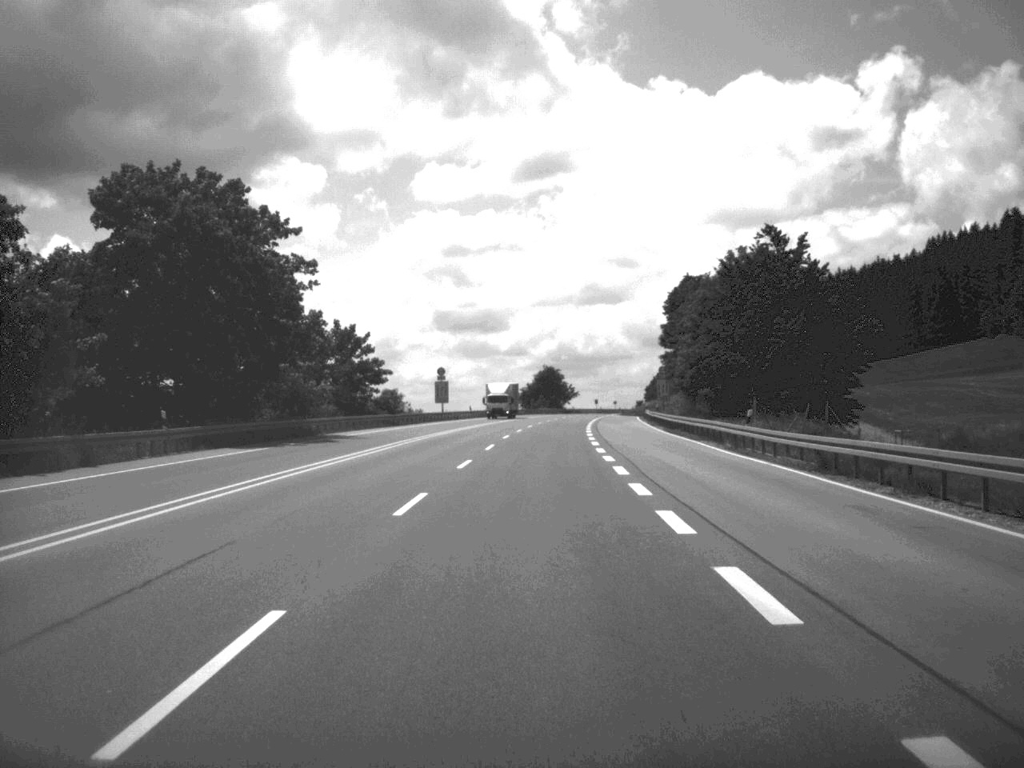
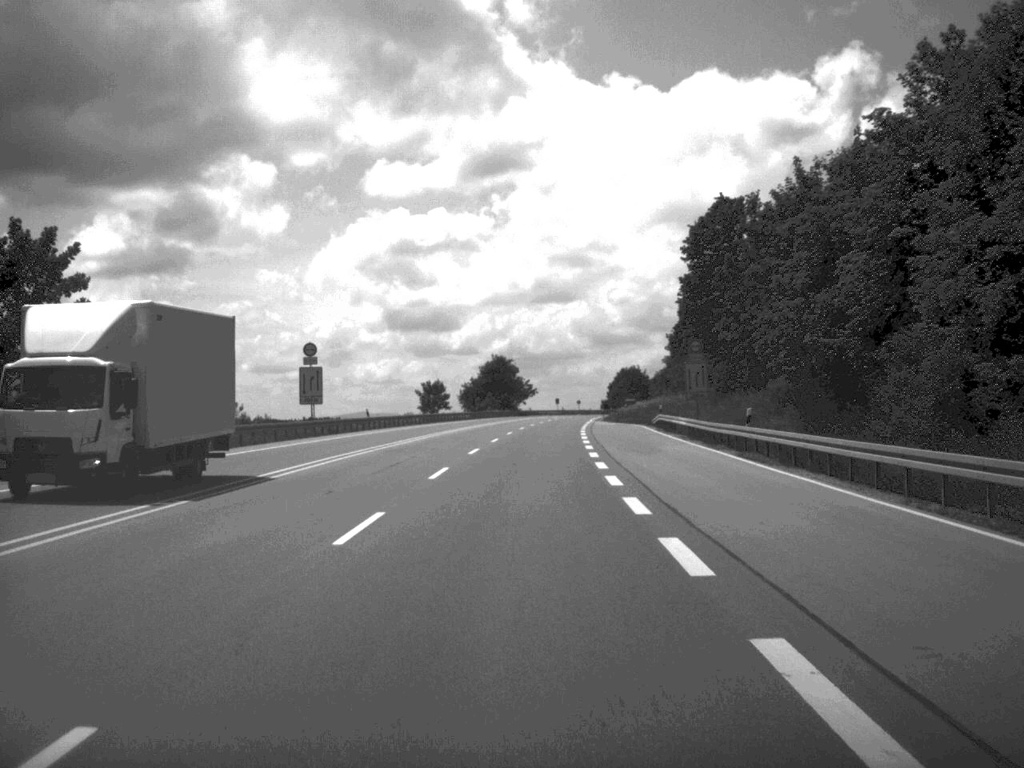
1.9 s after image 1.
(+1.0, +50.8) m; +2°
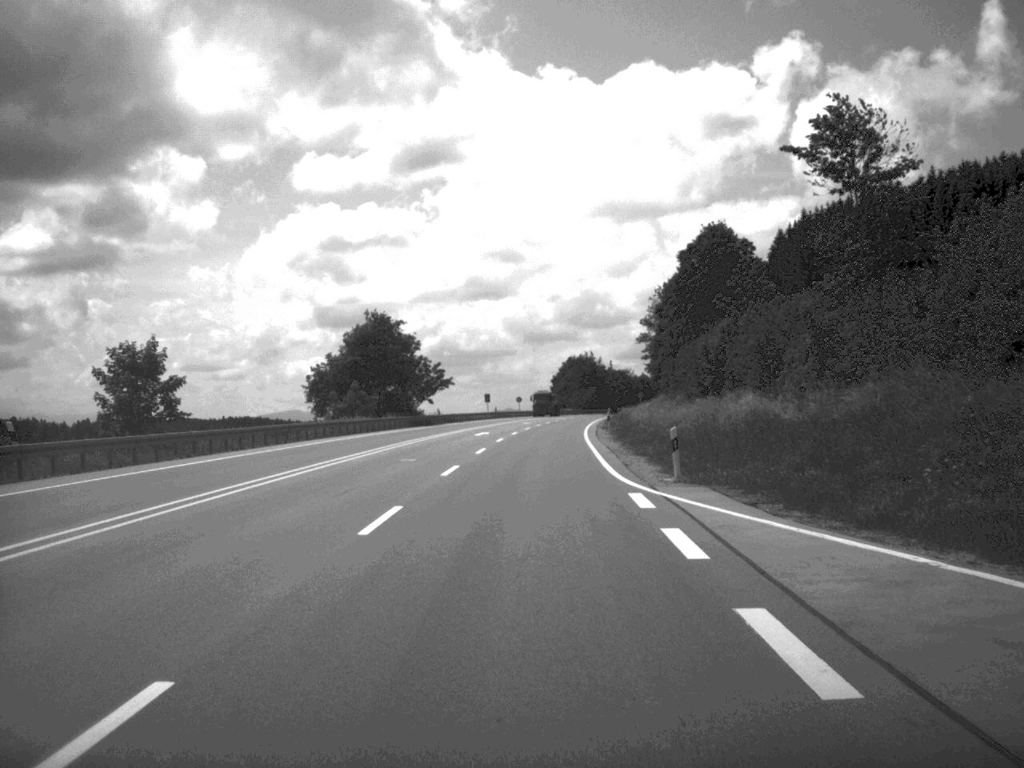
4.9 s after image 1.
(+2.0, +81.7) m; +3°
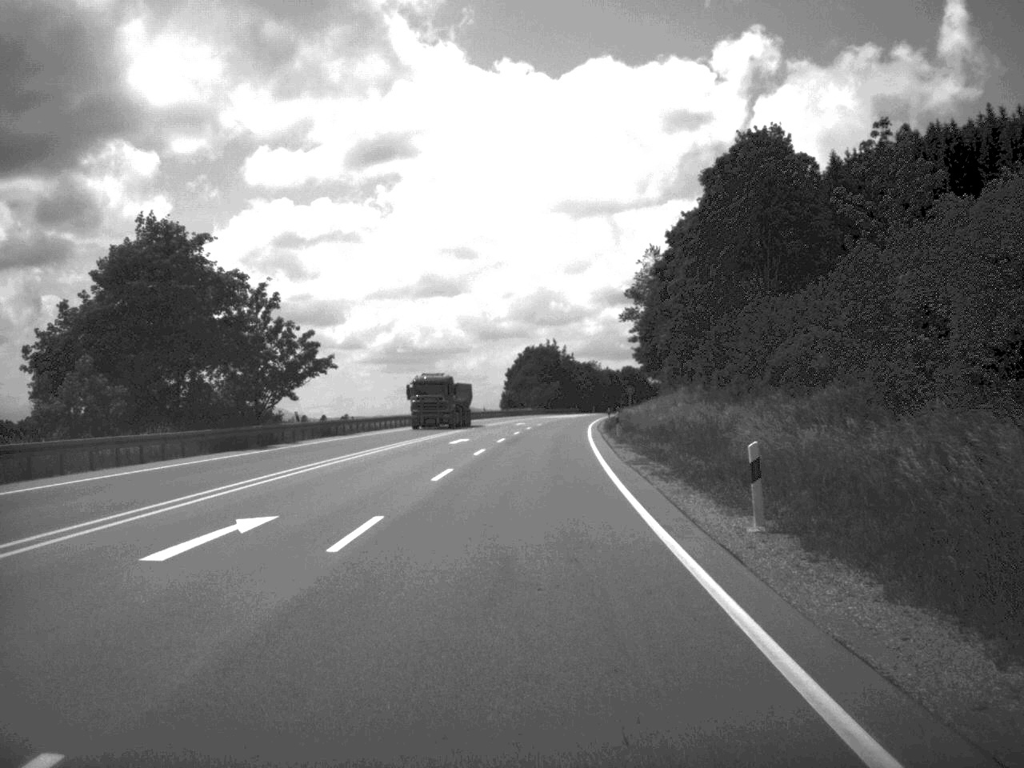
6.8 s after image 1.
(+0.8, +48.7) m; +2°
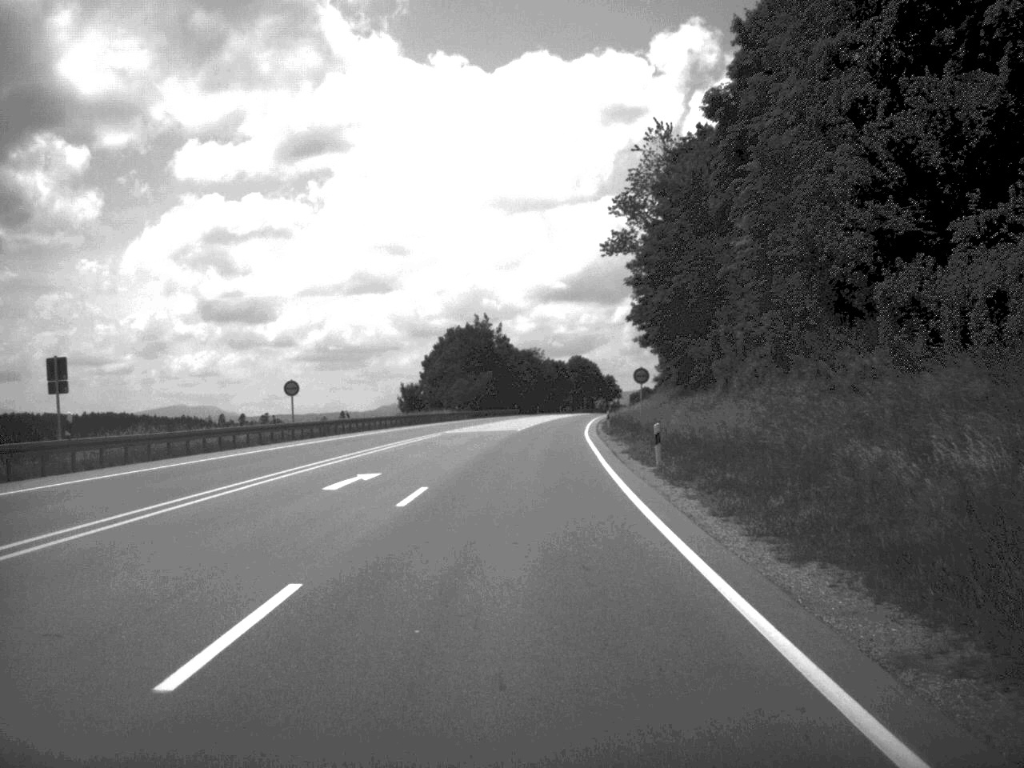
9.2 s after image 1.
(+1.5, +65.5) m; +3°
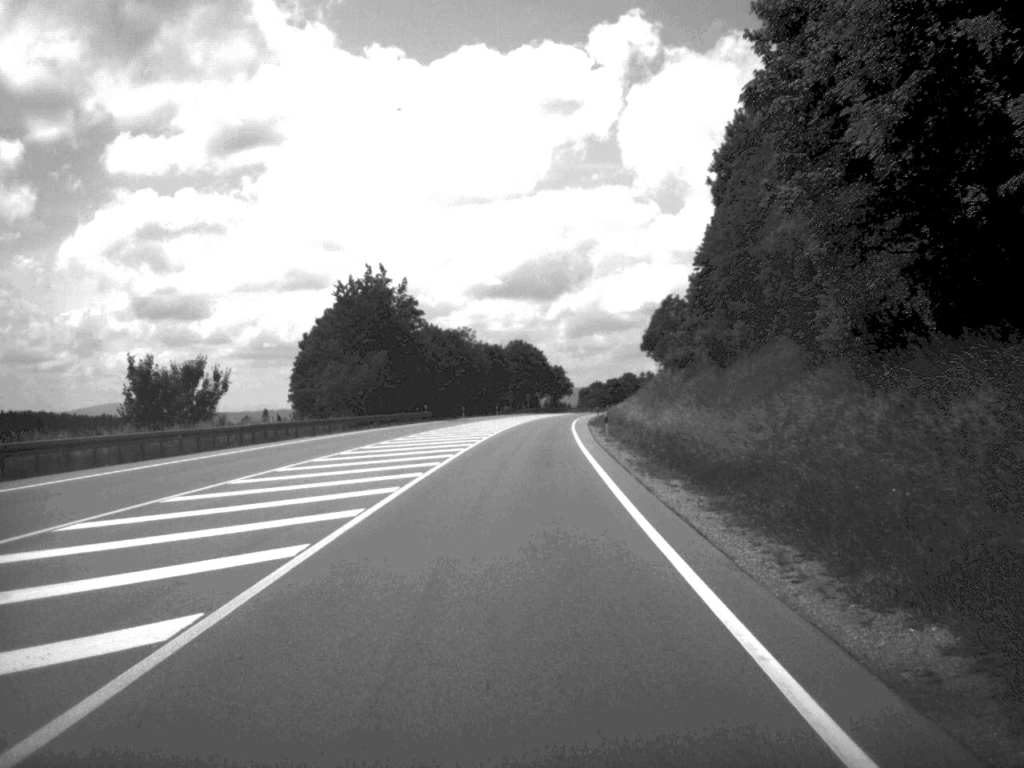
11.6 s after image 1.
(+1.4, +62.5) m; +3°
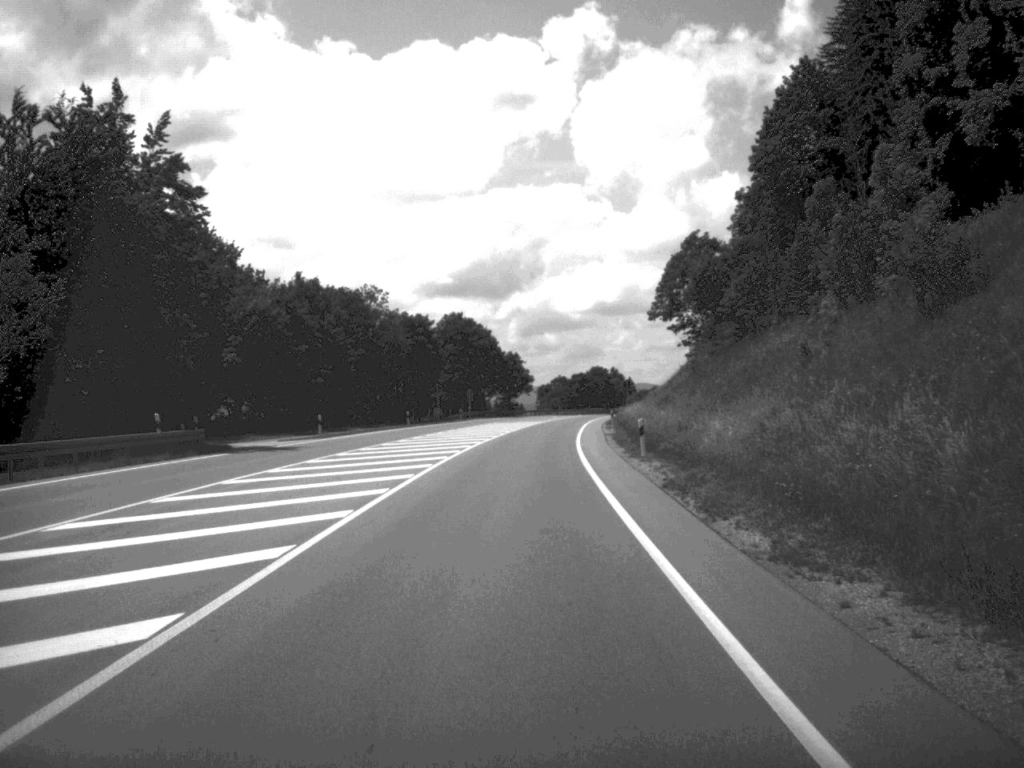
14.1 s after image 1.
(+1.0, +67.0) m; +2°
